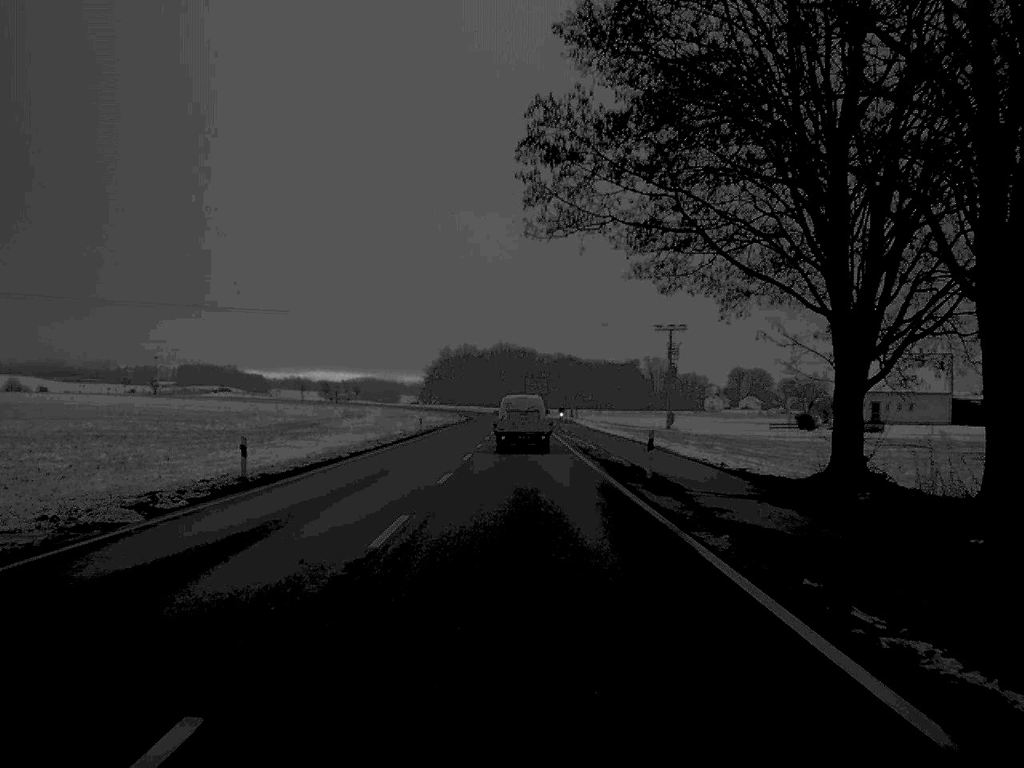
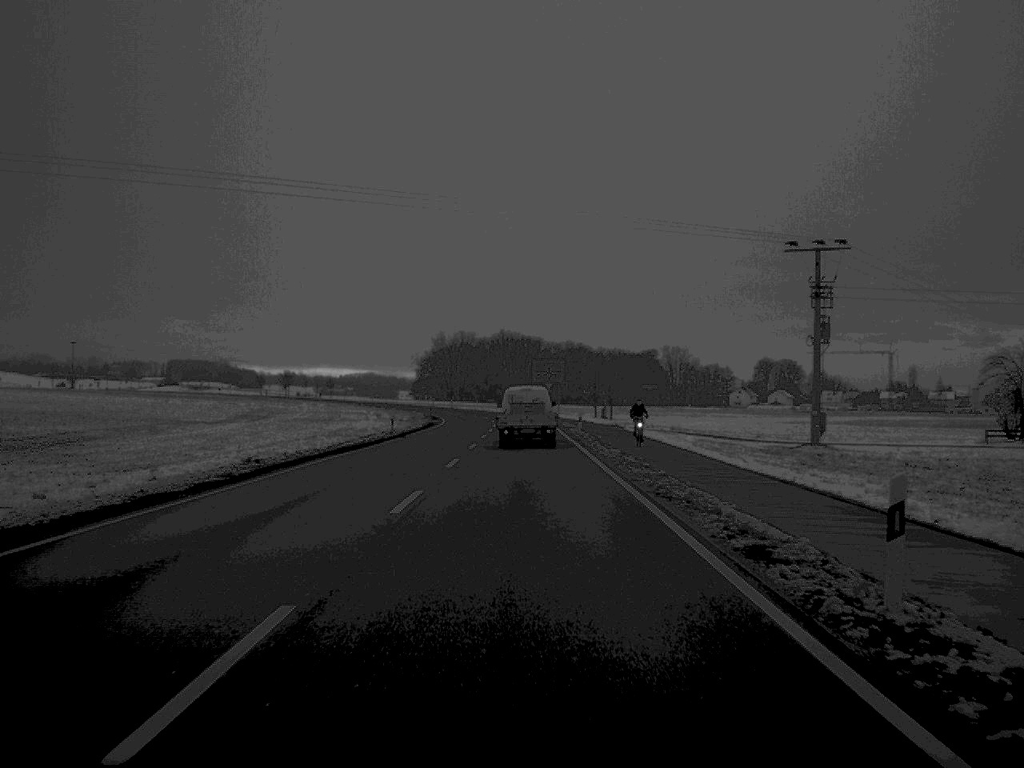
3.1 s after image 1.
(-0.2, +68.5) m; 0°
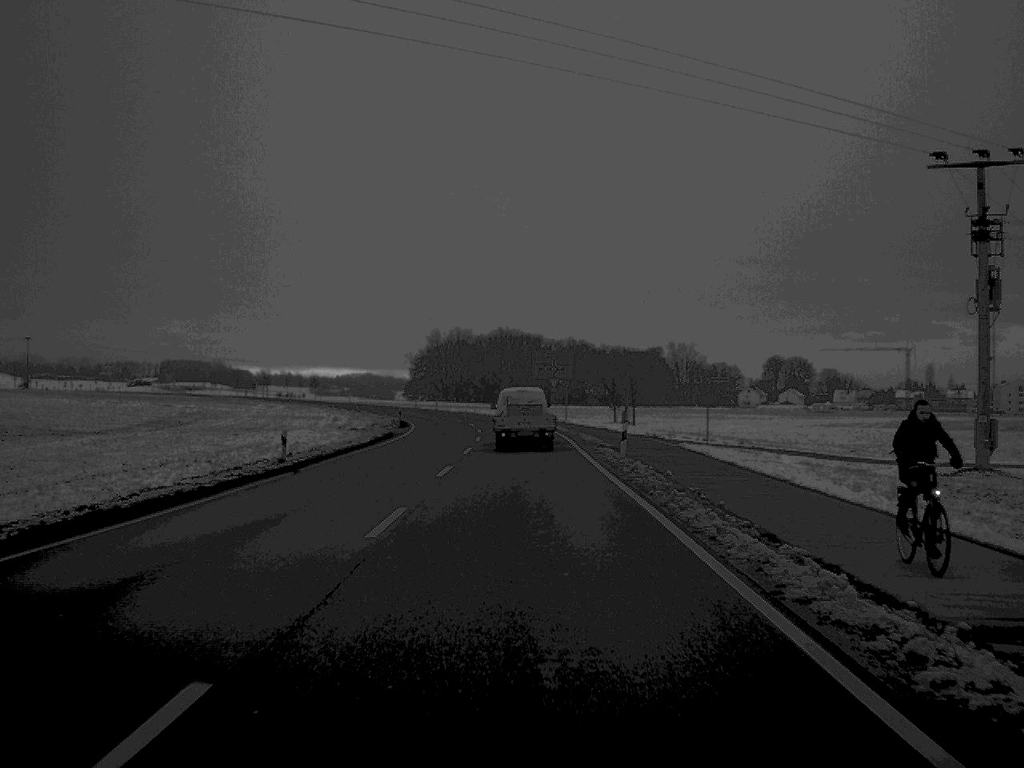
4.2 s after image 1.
(0.0, +26.4) m; 0°
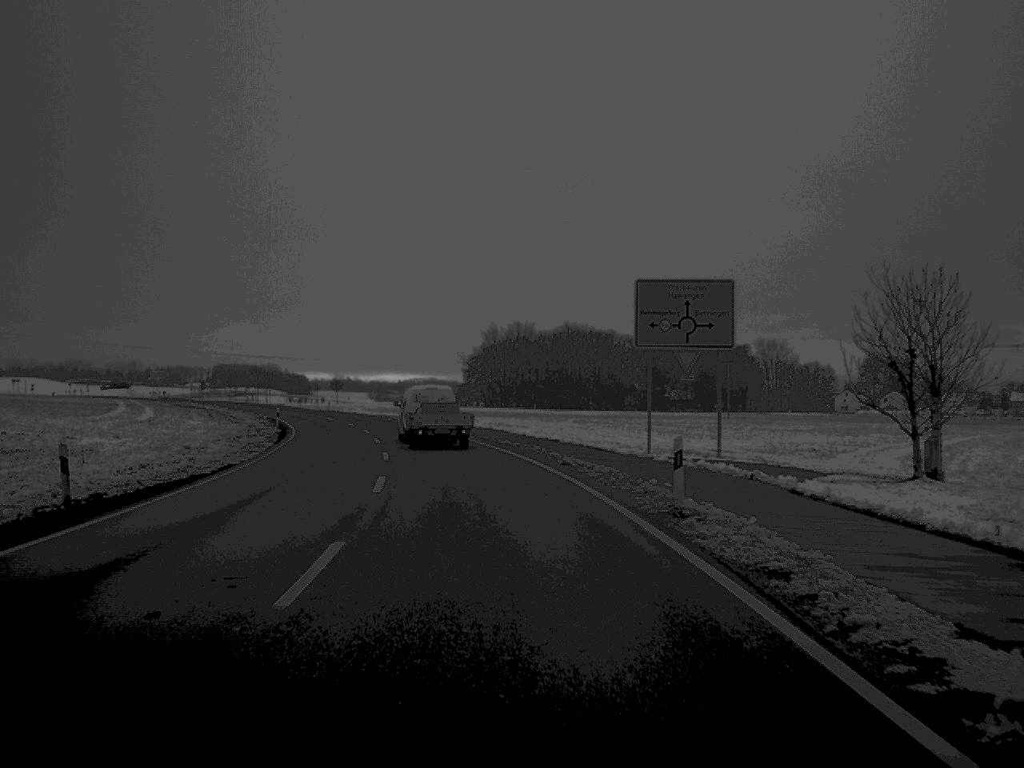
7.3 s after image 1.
(-0.6, +64.9) m; -3°
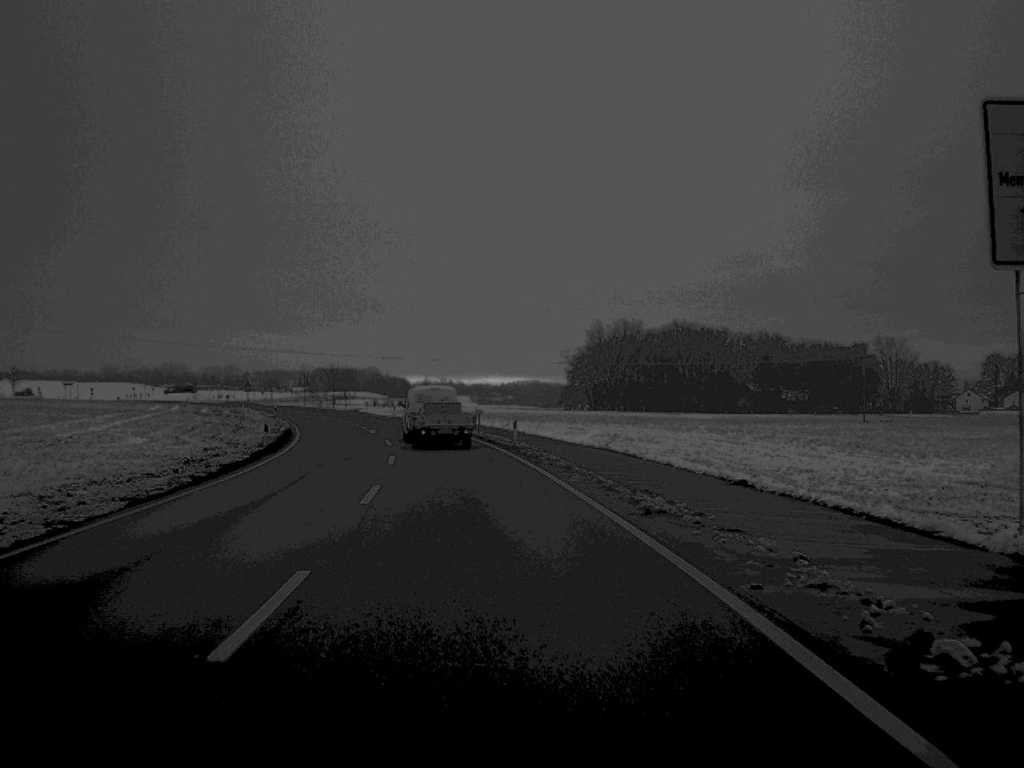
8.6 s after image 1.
(-1.0, +25.6) m; -5°
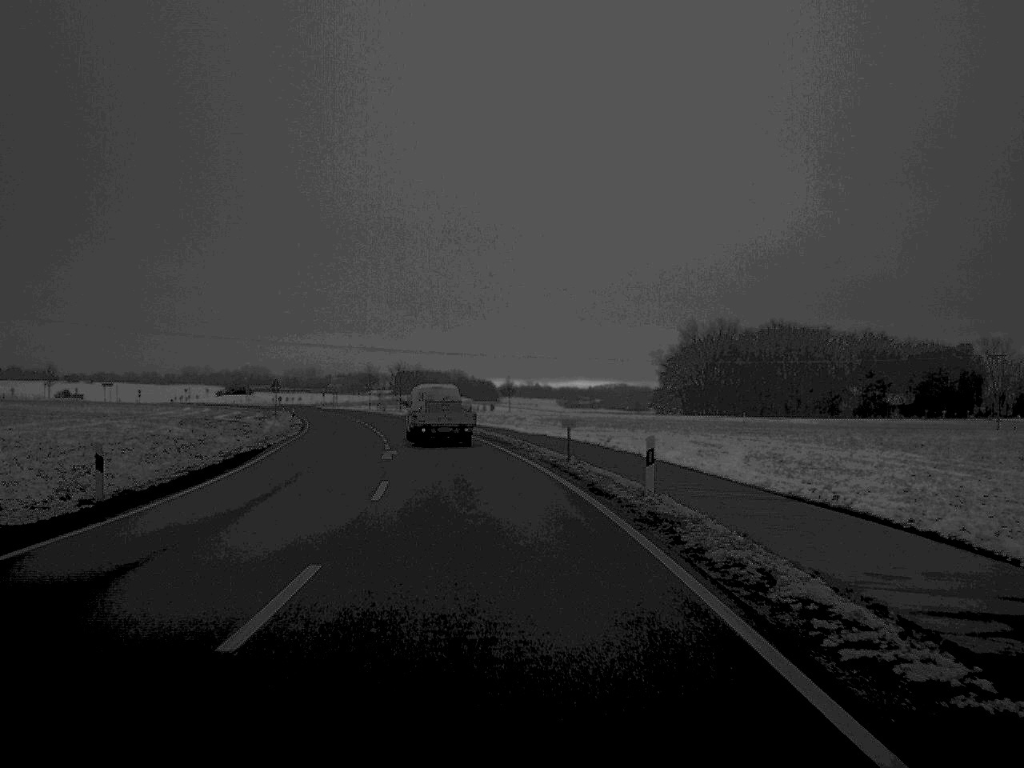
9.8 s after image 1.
(-0.8, +23.7) m; -4°
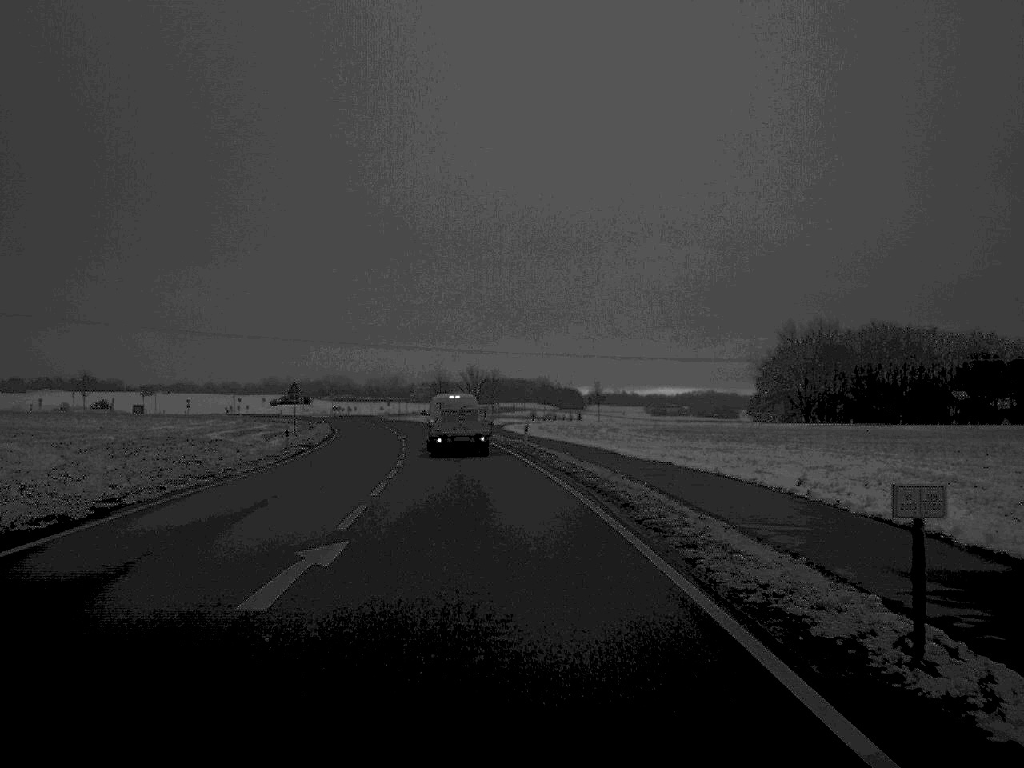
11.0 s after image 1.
(-0.8, +22.9) m; -4°
